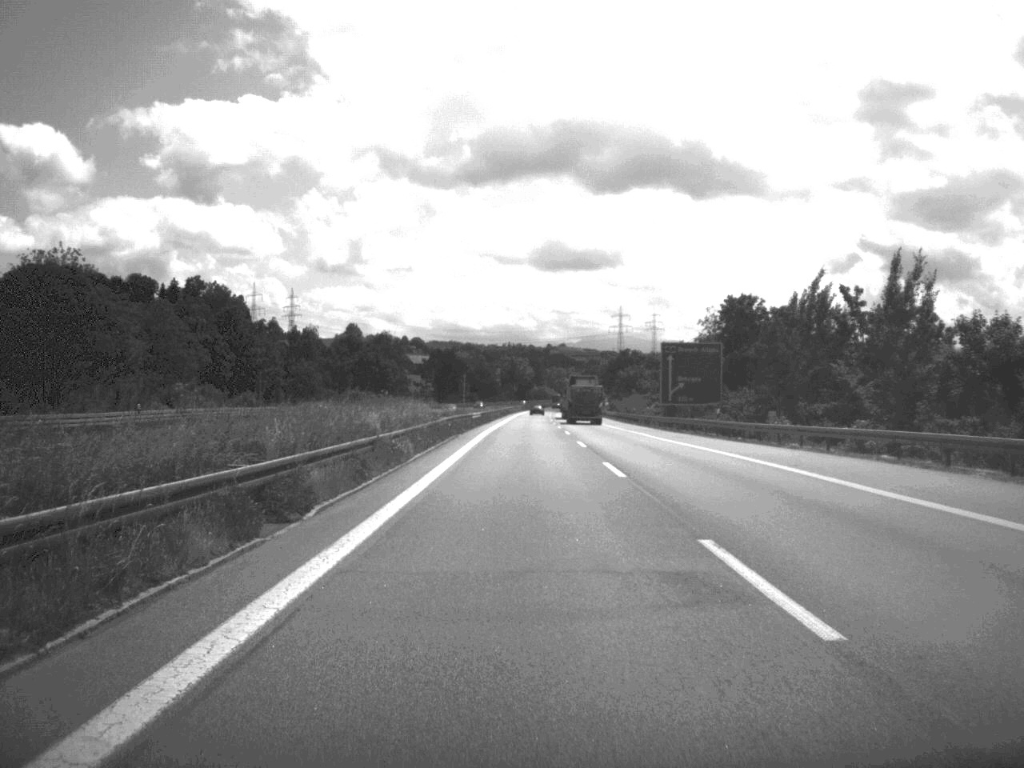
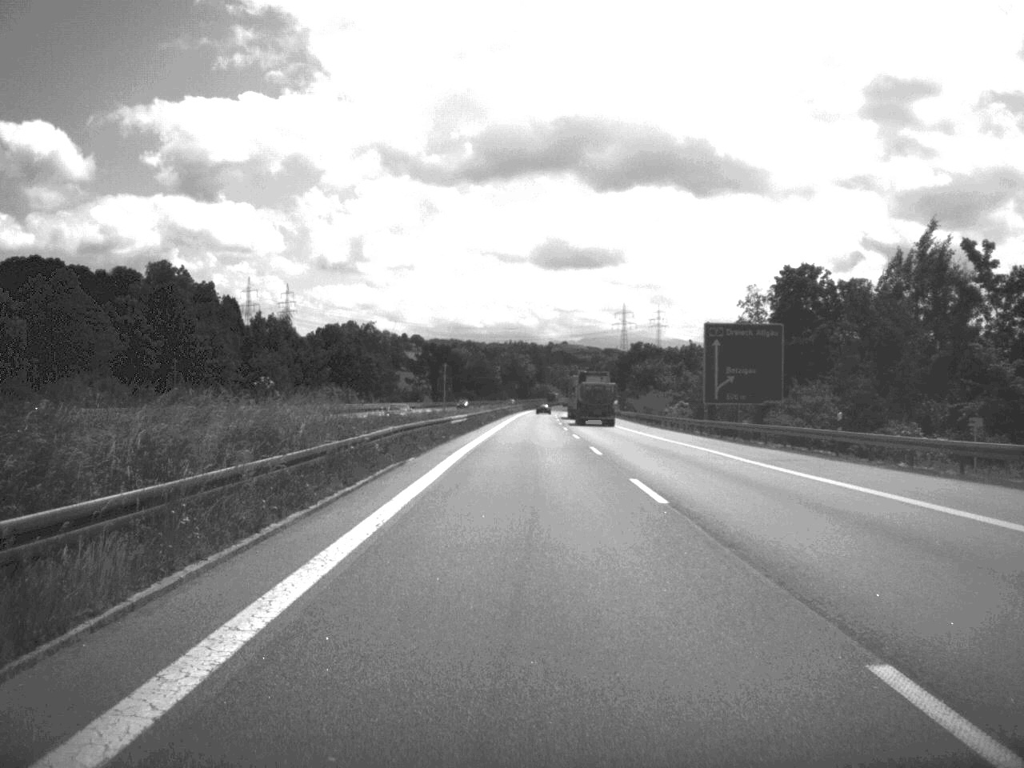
(0.0, +24.4) m; 0°
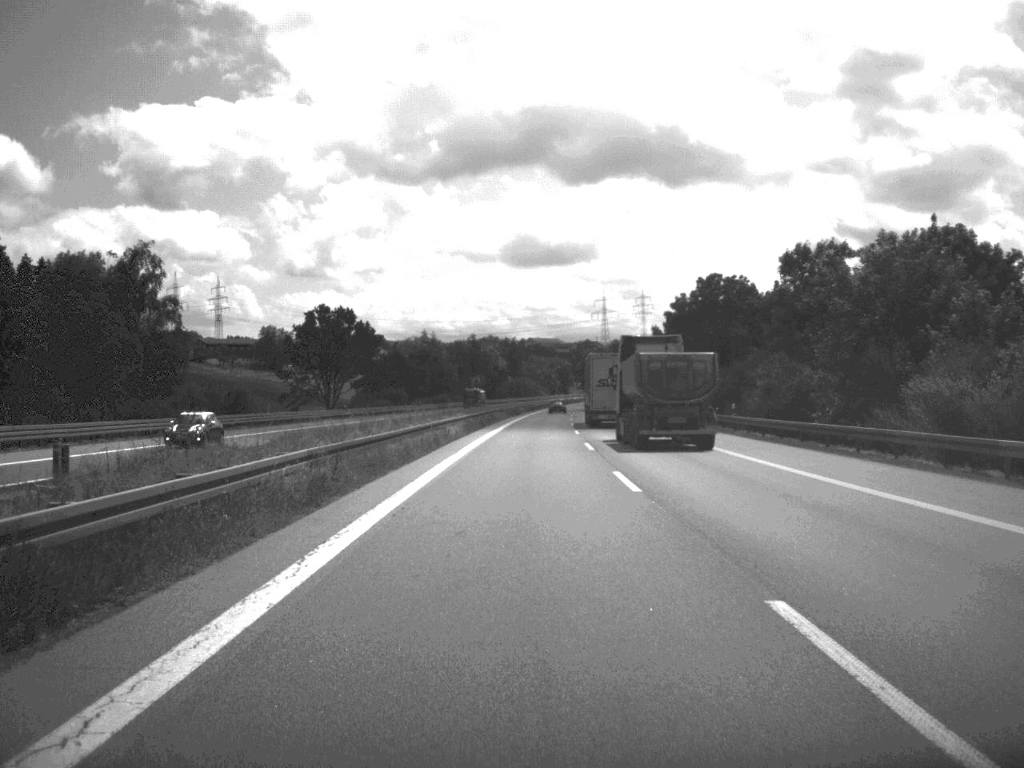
(+0.9, +121.6) m; +1°
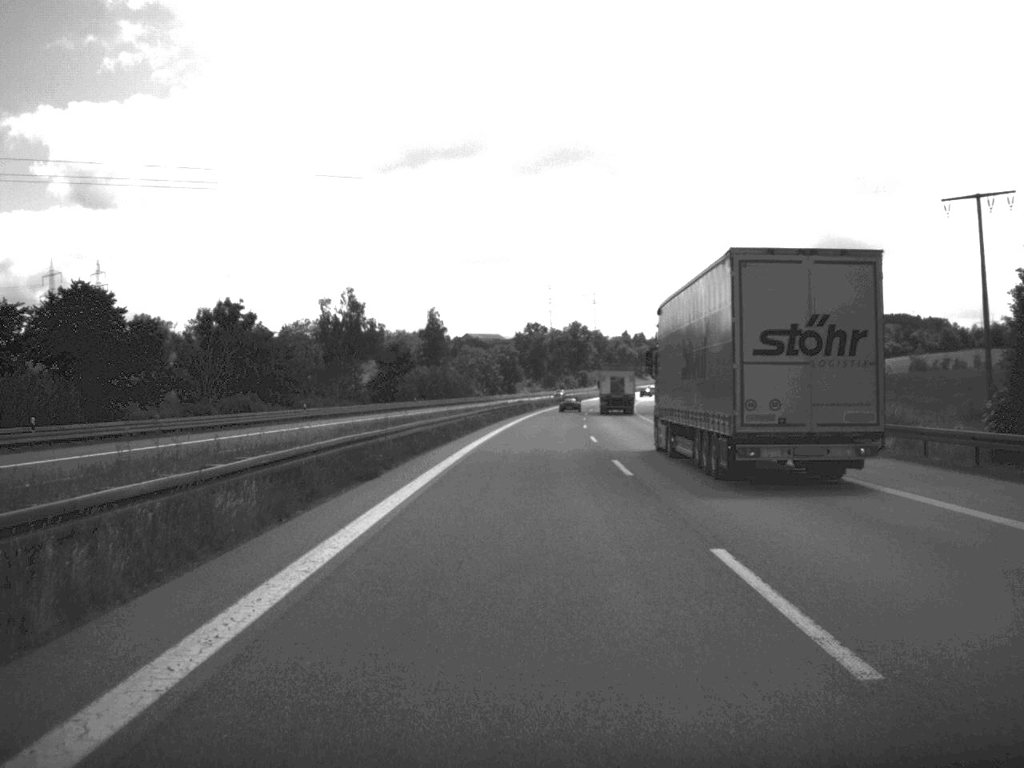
(+2.4, +120.7) m; +2°
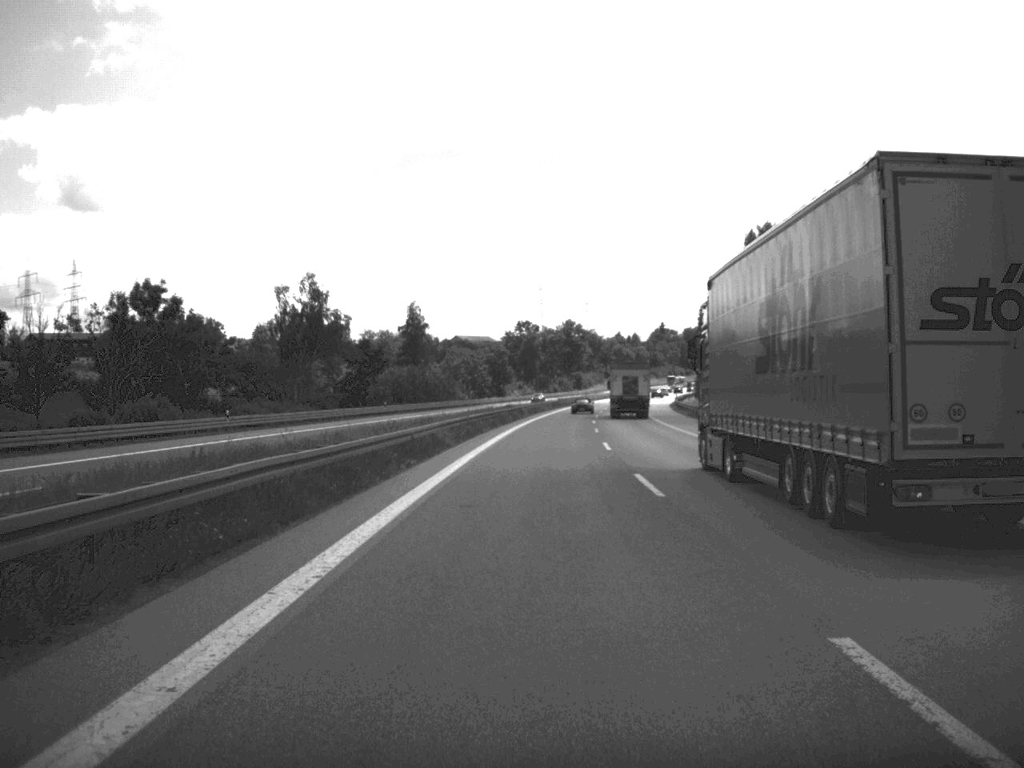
(+0.1, +22.5) m; 0°
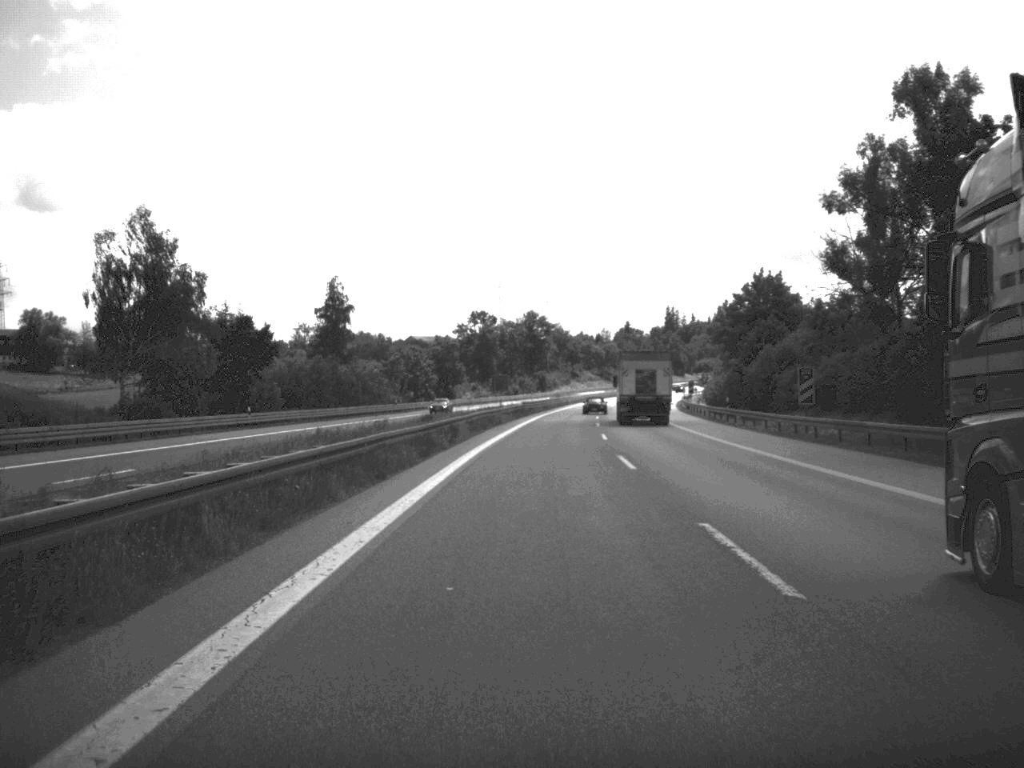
(+0.7, +45.9) m; +2°
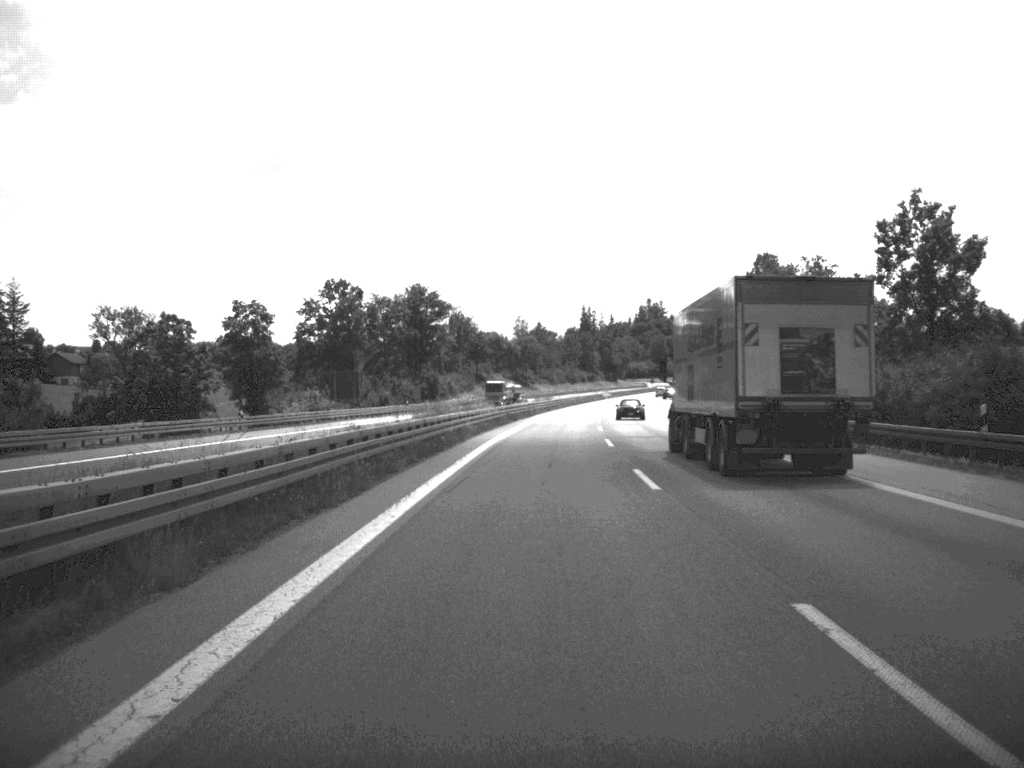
(+3.3, +94.4) m; +4°
